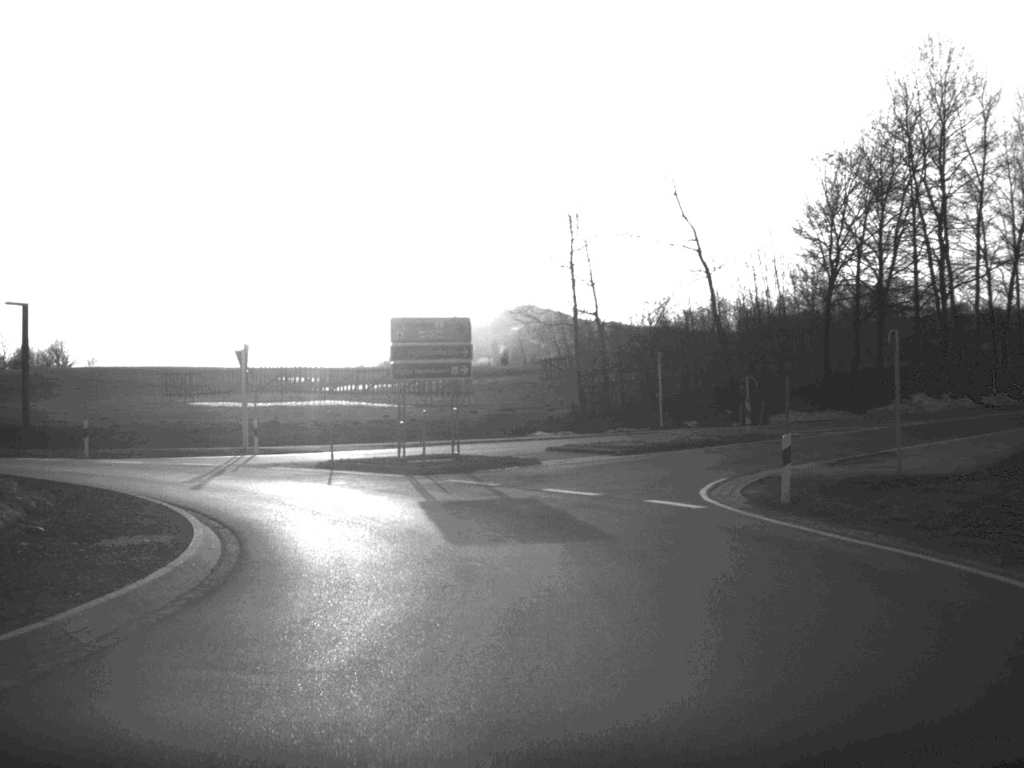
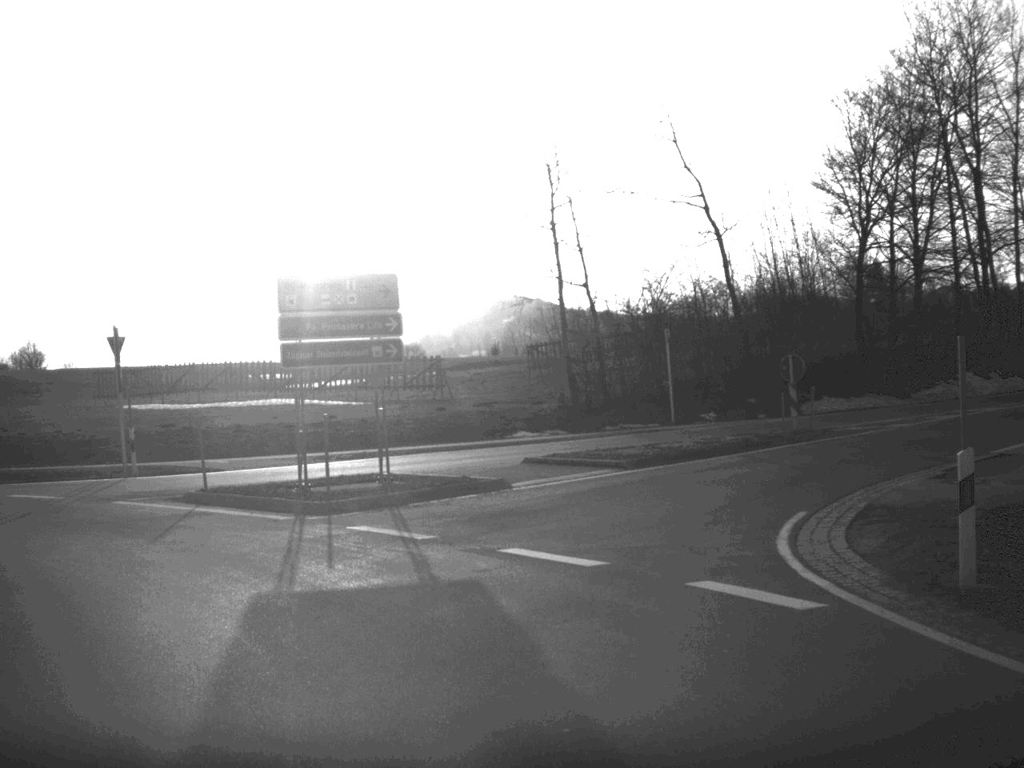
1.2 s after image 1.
(+0.4, +9.5) m; -1°
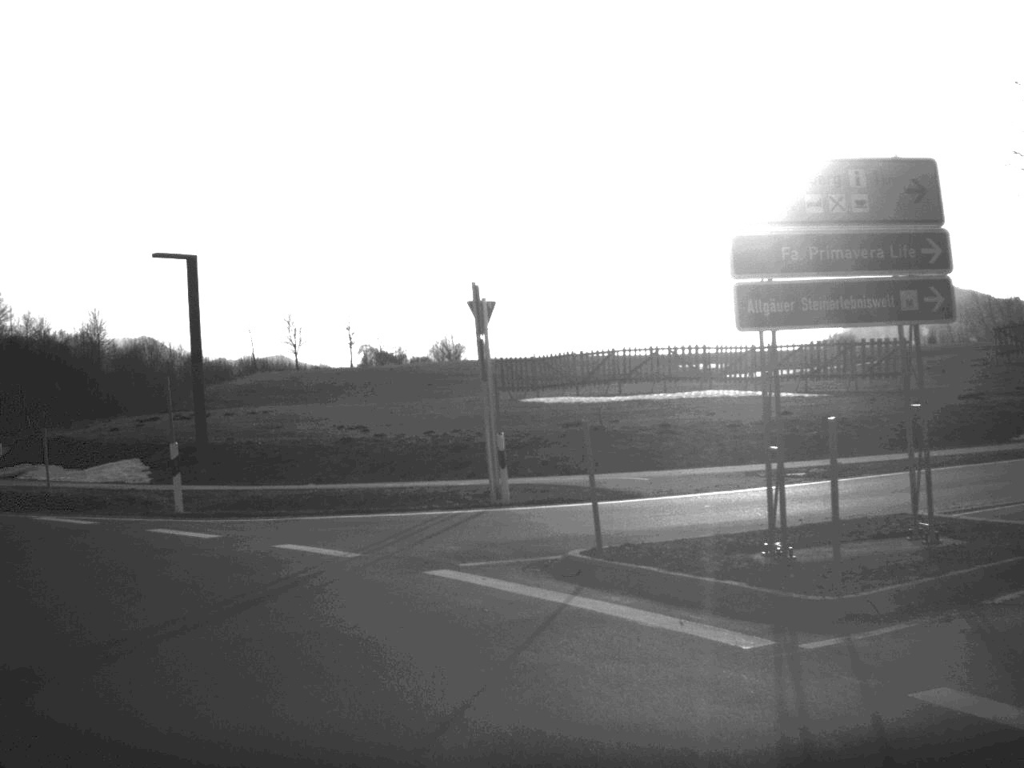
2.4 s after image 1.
(-1.4, +8.8) m; -19°
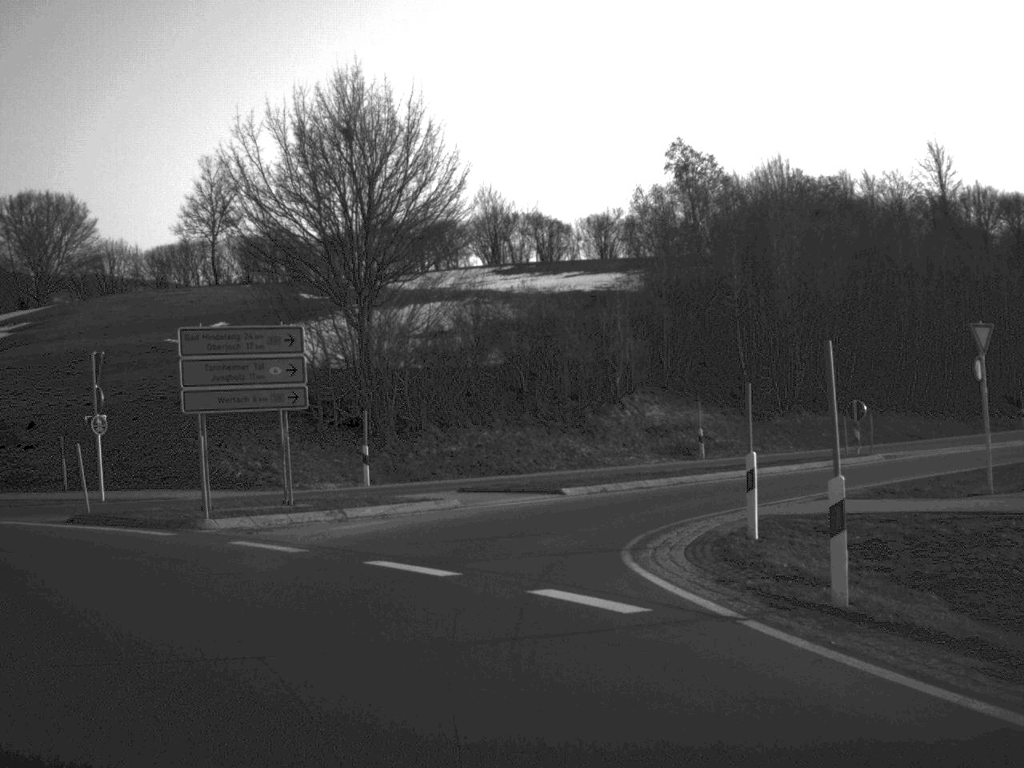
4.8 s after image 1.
(-7.9, +15.6) m; -54°
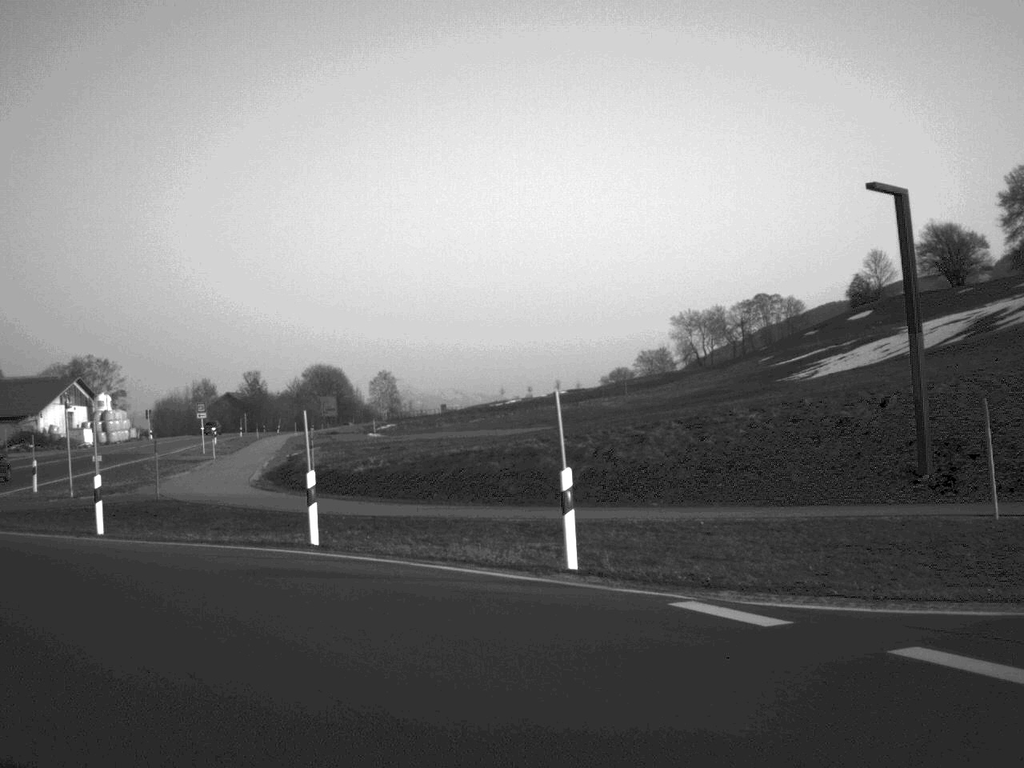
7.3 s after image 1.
(-7.8, +16.3) m; -53°
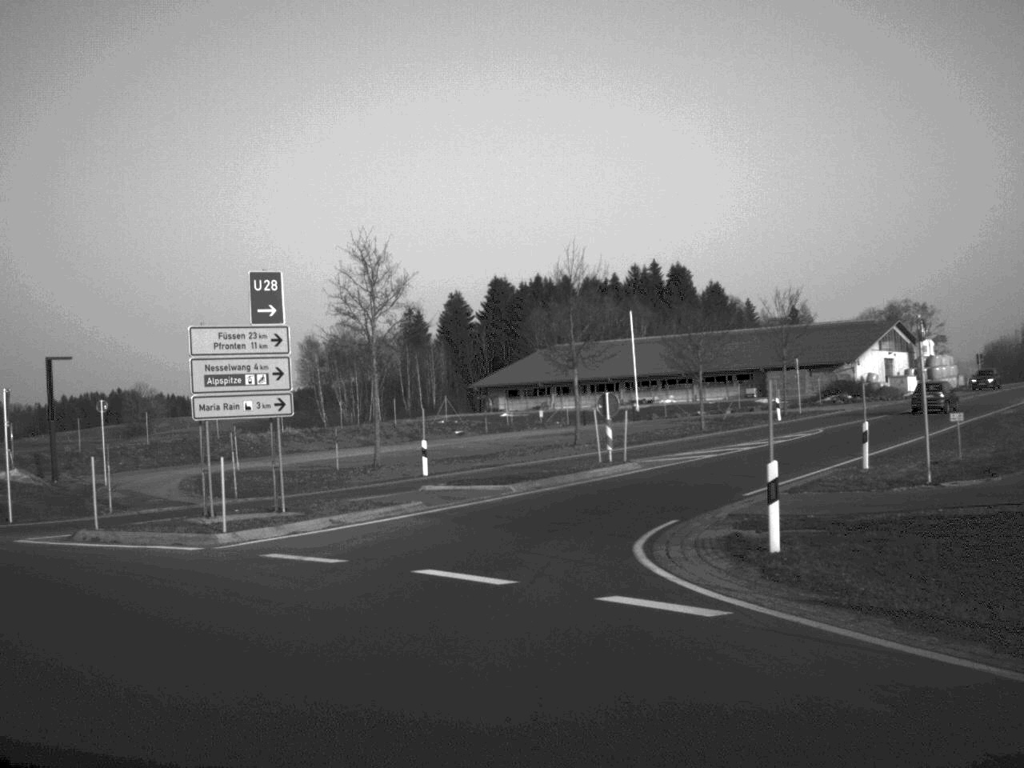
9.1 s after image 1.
(-4.6, +13.0) m; -36°
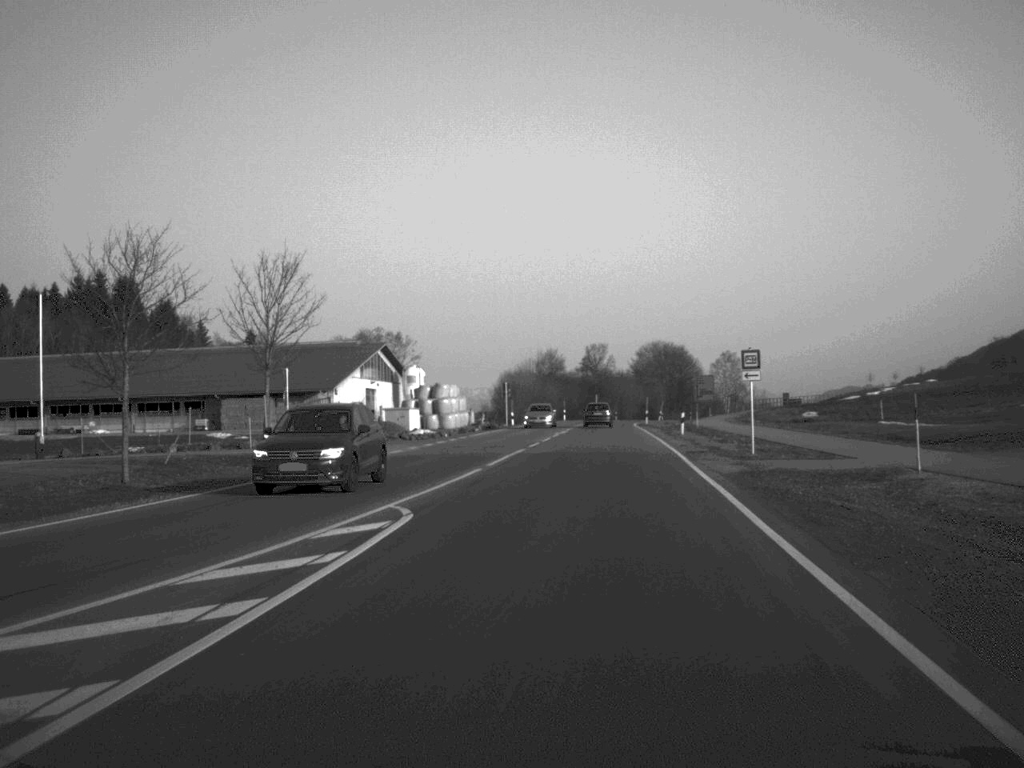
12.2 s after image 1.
(+4.2, +27.7) m; +26°
